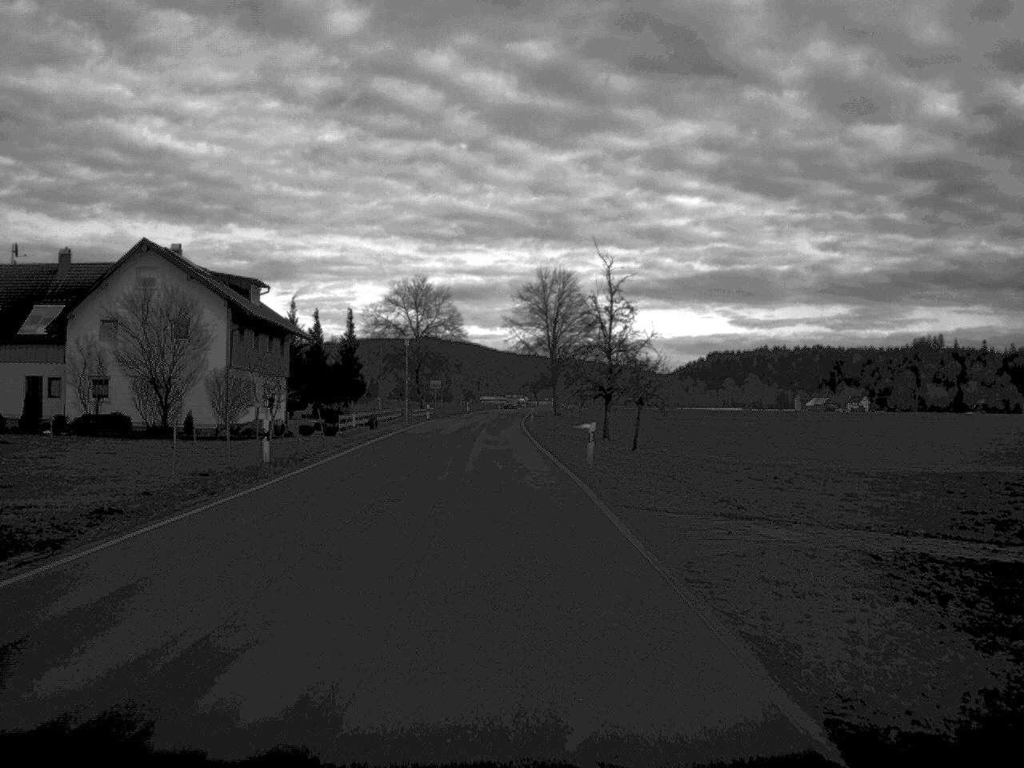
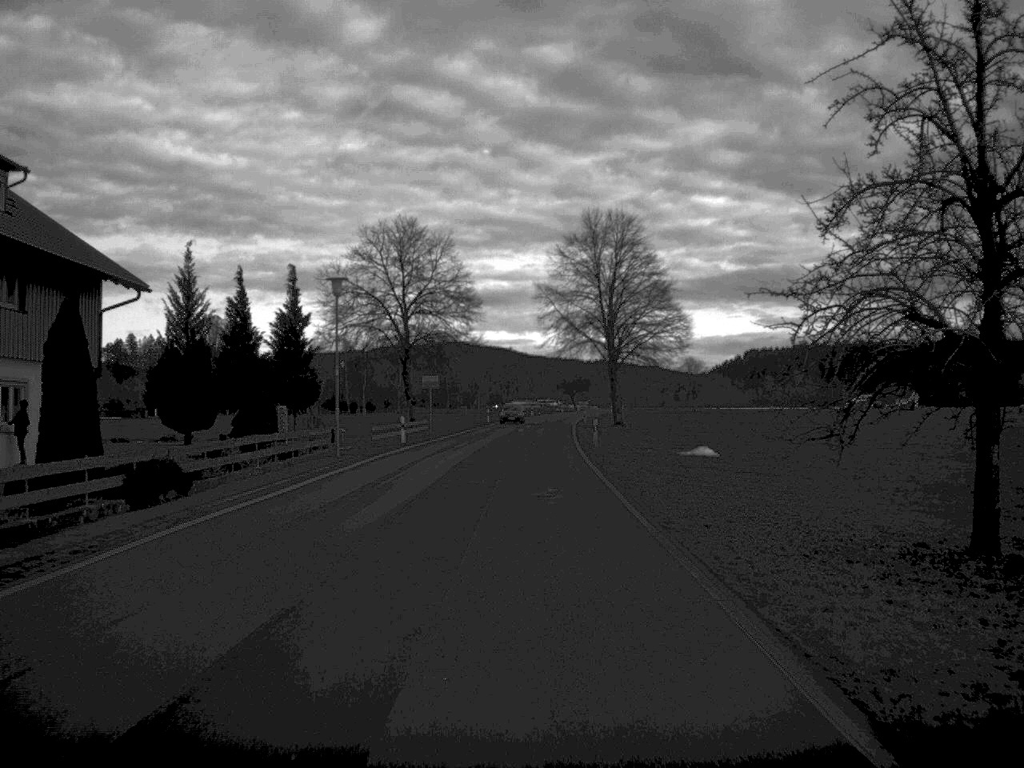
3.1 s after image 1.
(-1.0, +40.4) m; -1°
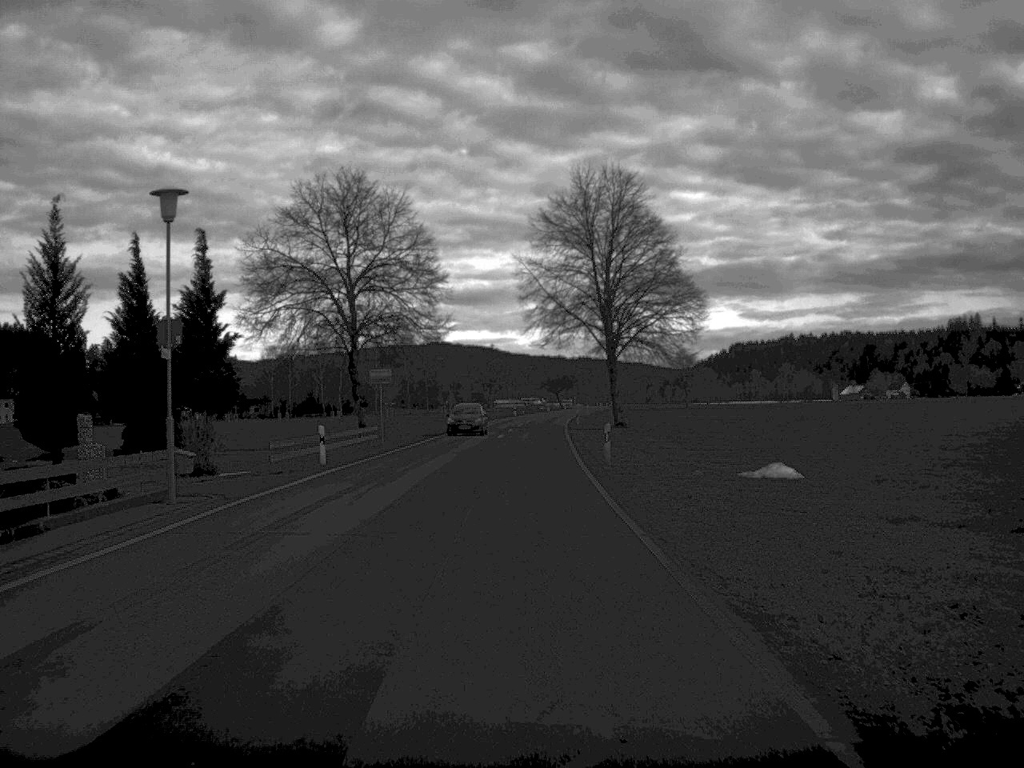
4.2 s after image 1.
(+0.1, +15.5) m; +1°
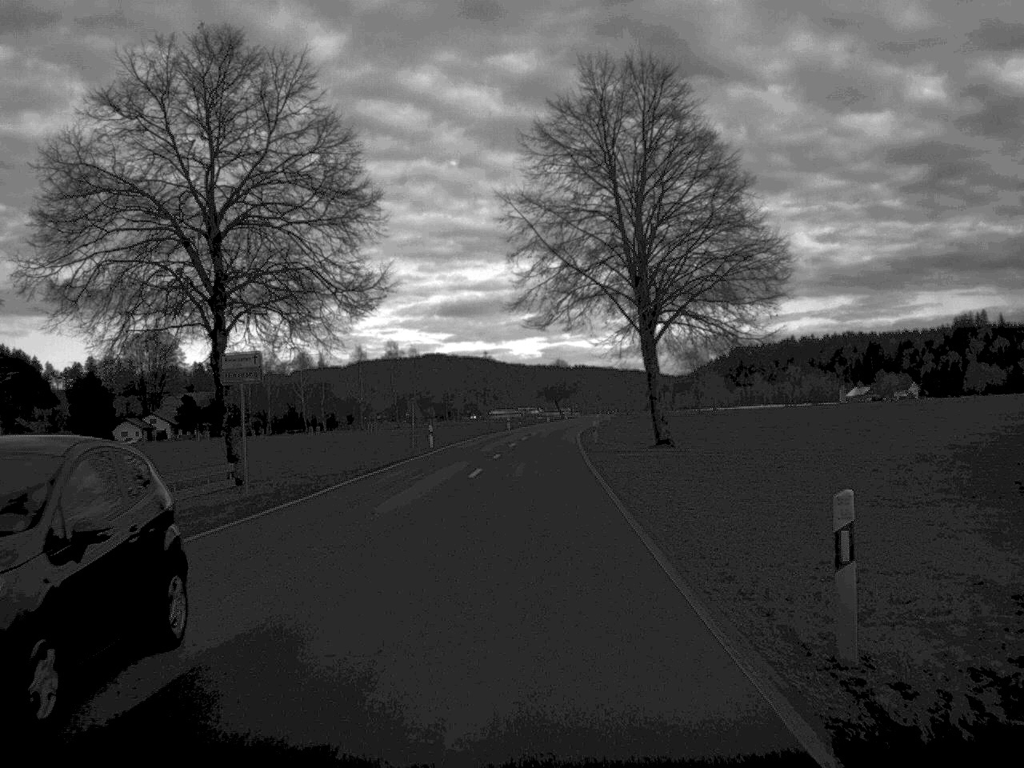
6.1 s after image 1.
(0.0, +24.5) m; 0°
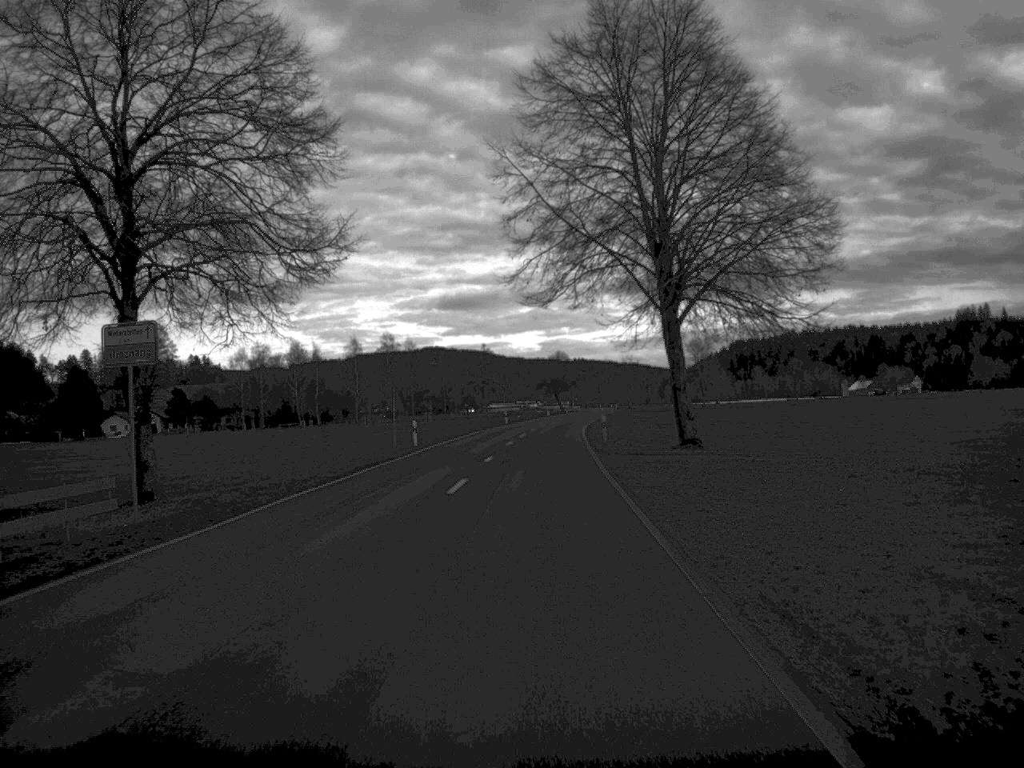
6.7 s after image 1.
(0.0, +7.7) m; 0°
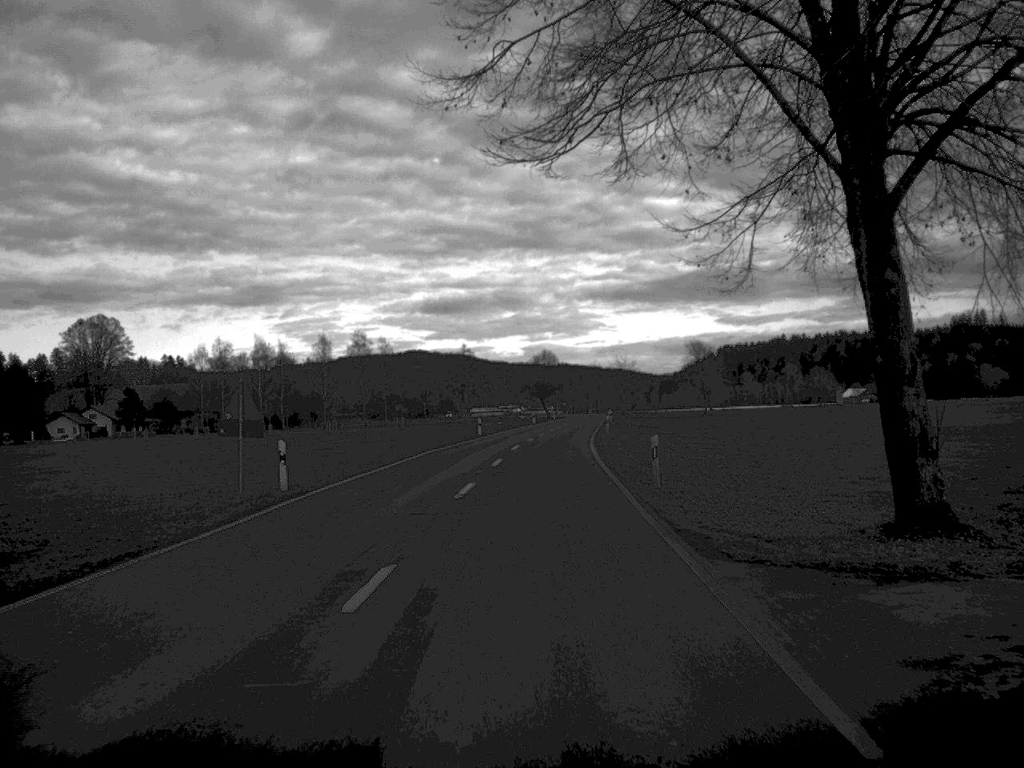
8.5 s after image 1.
(+0.1, +24.7) m; +1°
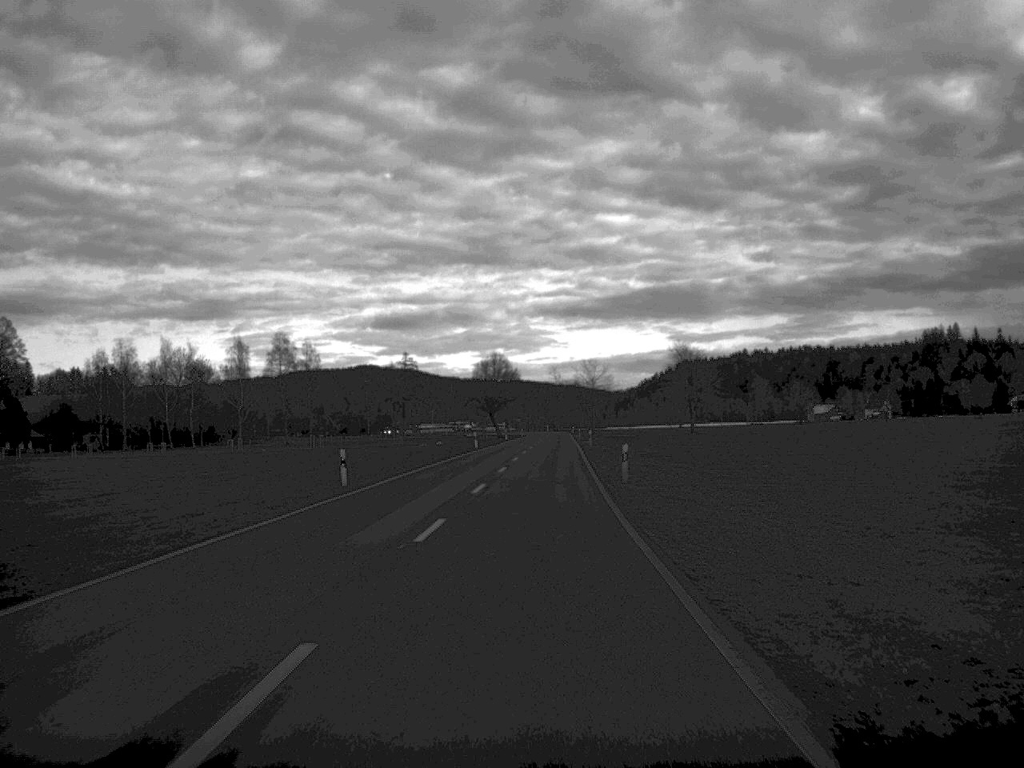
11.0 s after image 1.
(+0.8, +41.1) m; +2°
